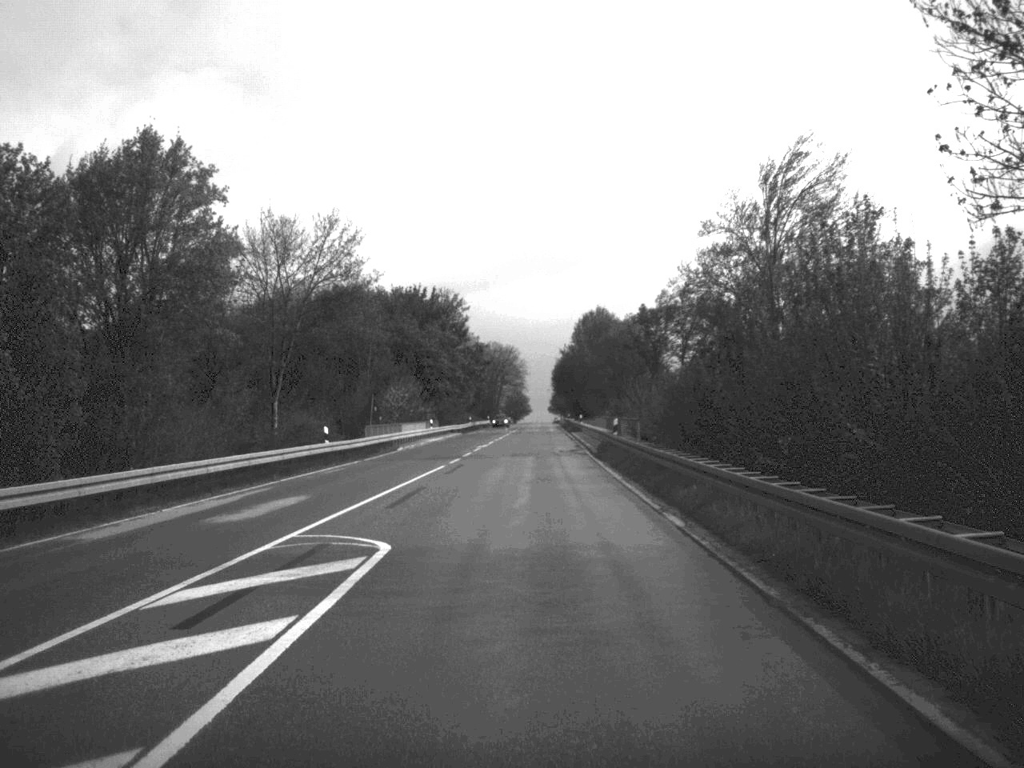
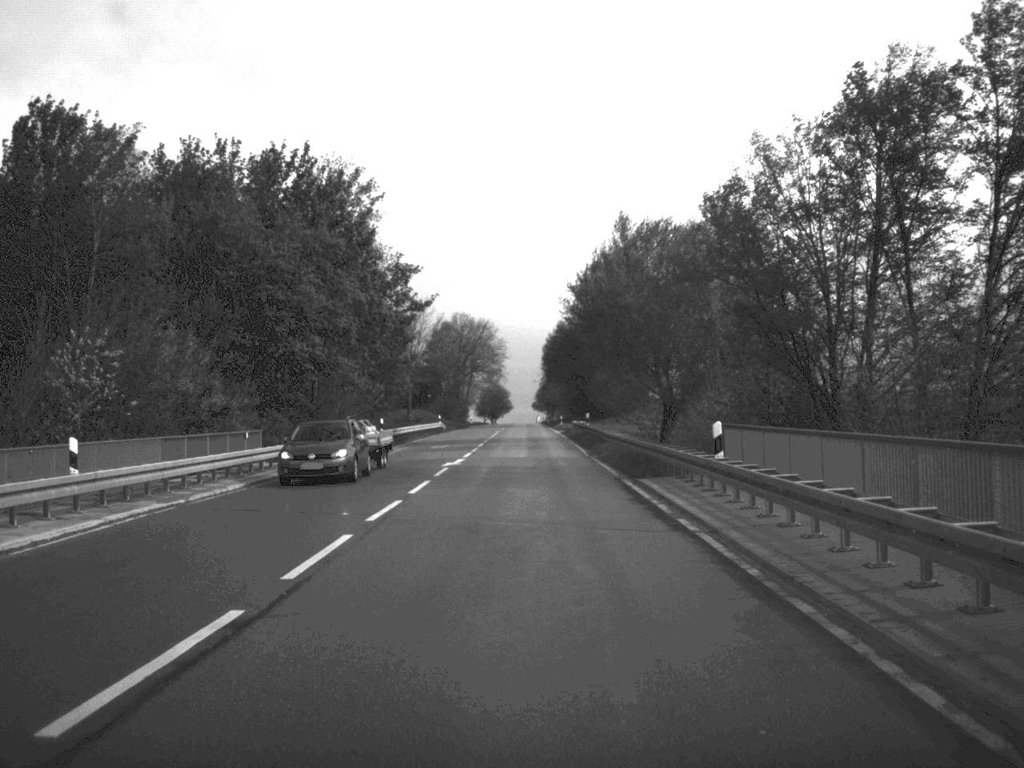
(+0.4, +64.2) m; +1°
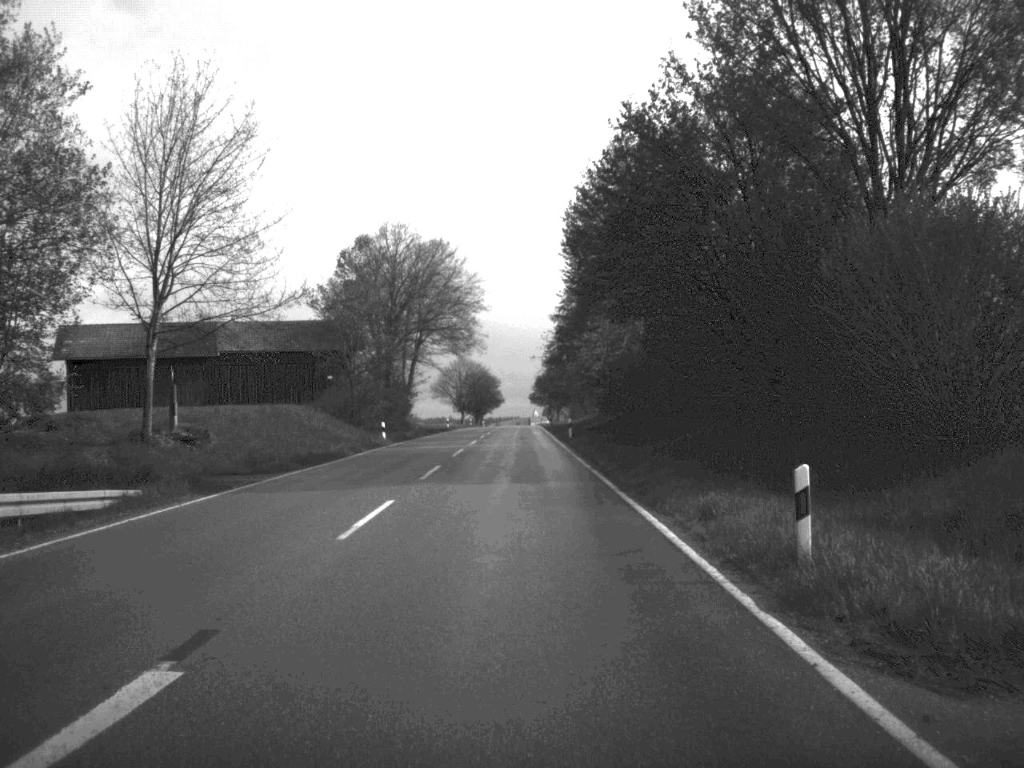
(+0.1, +85.8) m; 0°
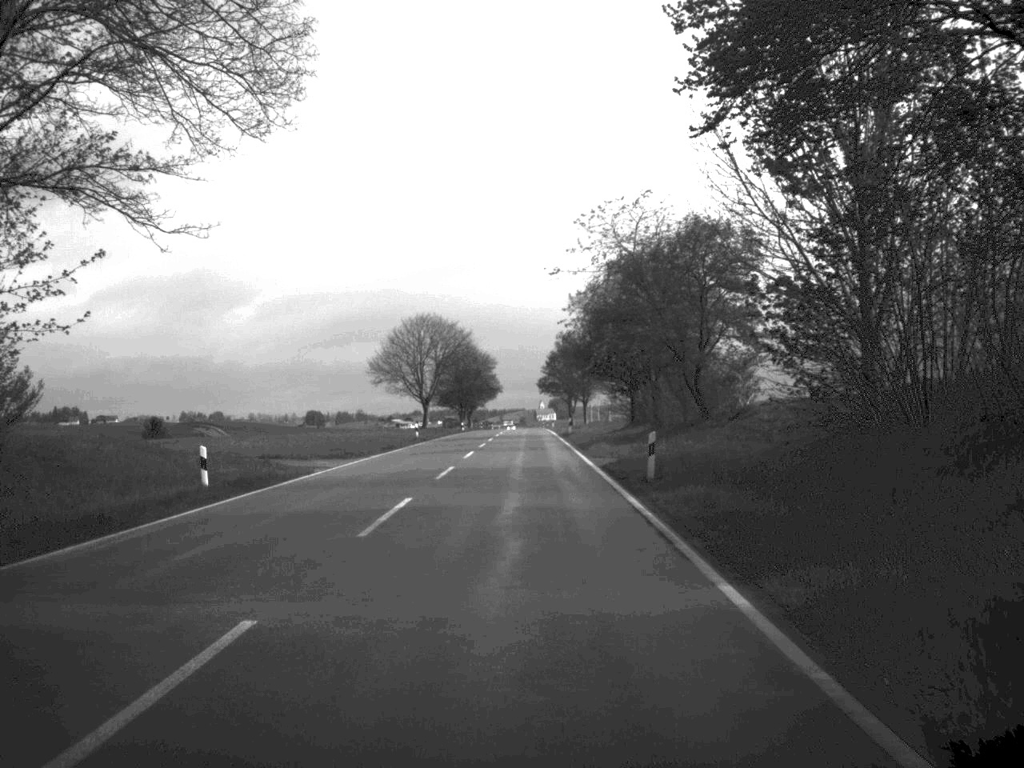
(-0.5, +84.4) m; 0°
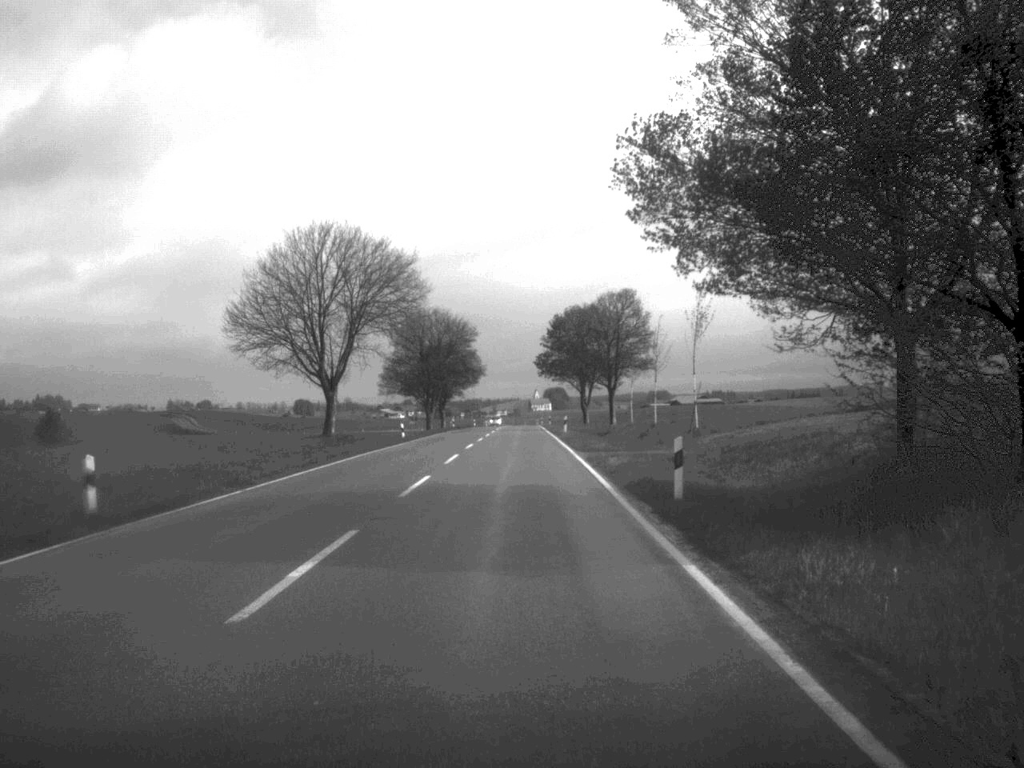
(+0.1, +54.2) m; 0°
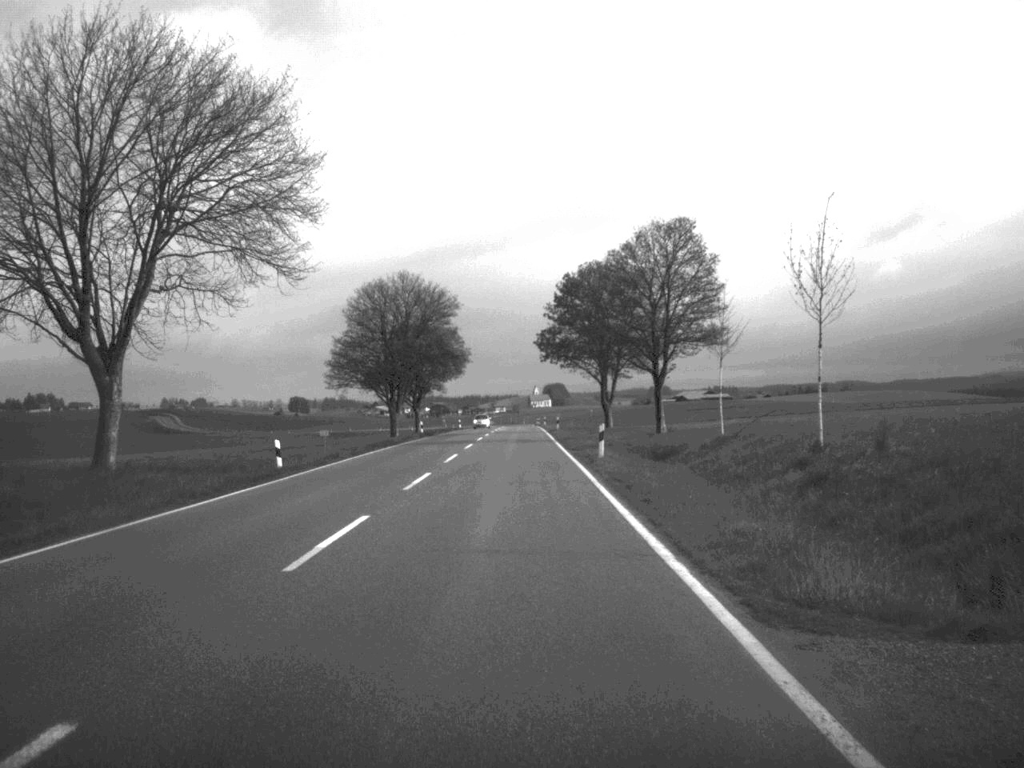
(0.0, +33.9) m; 0°
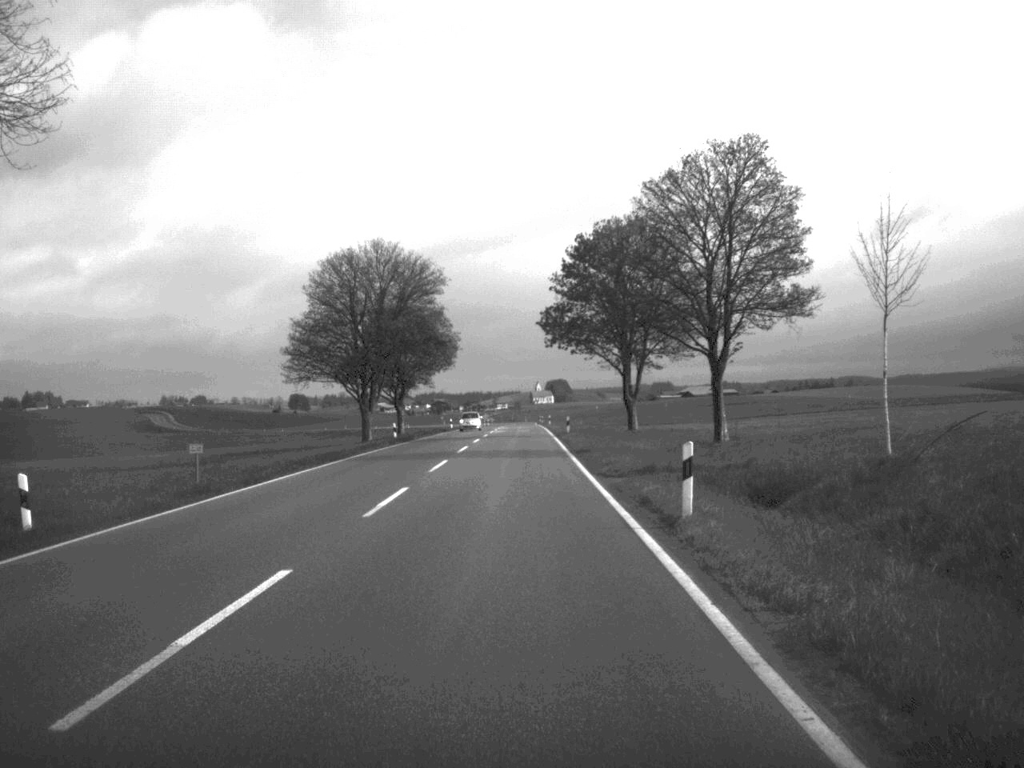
(0.0, +17.9) m; 0°
